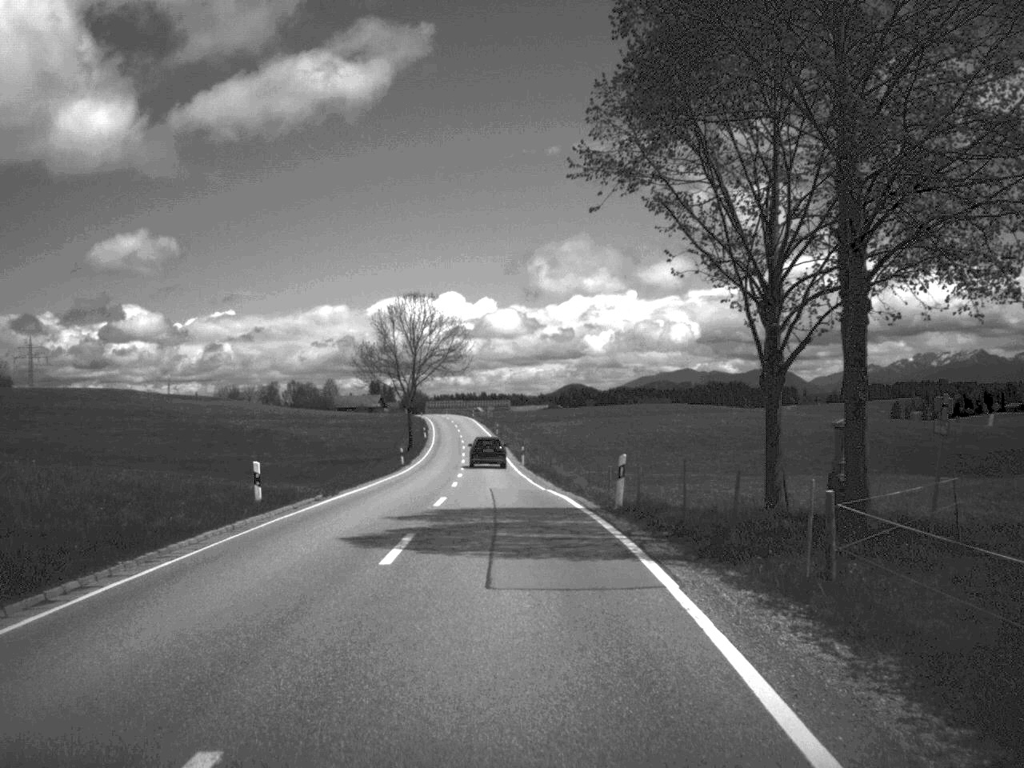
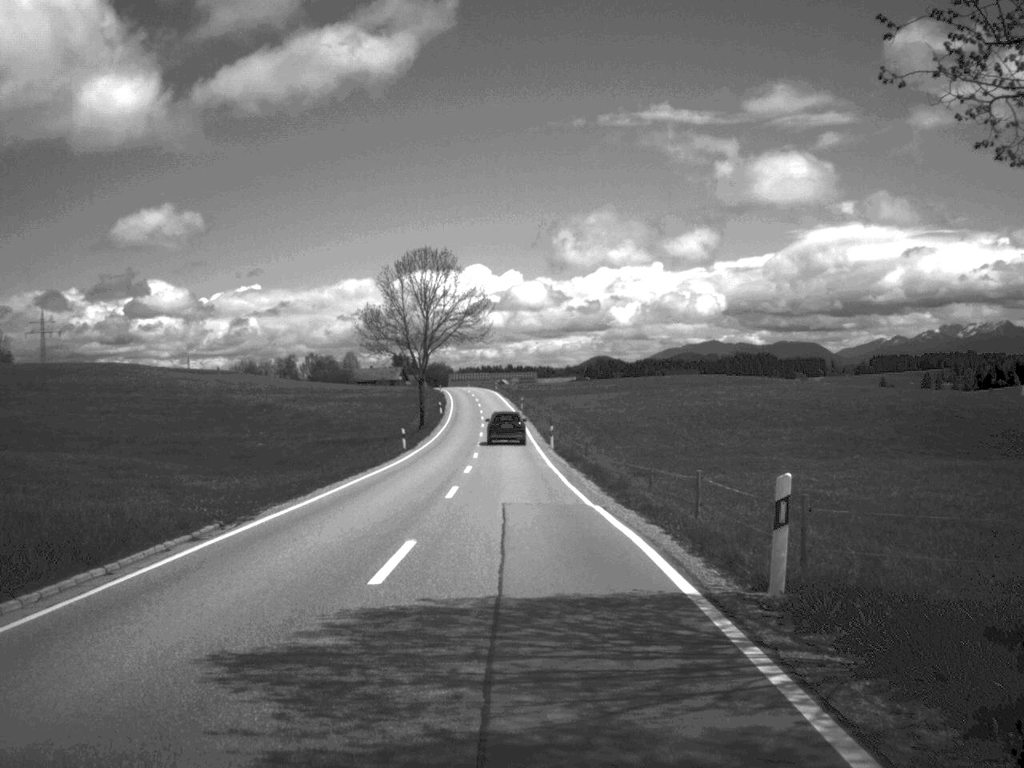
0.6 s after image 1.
(-0.2, +13.3) m; -1°
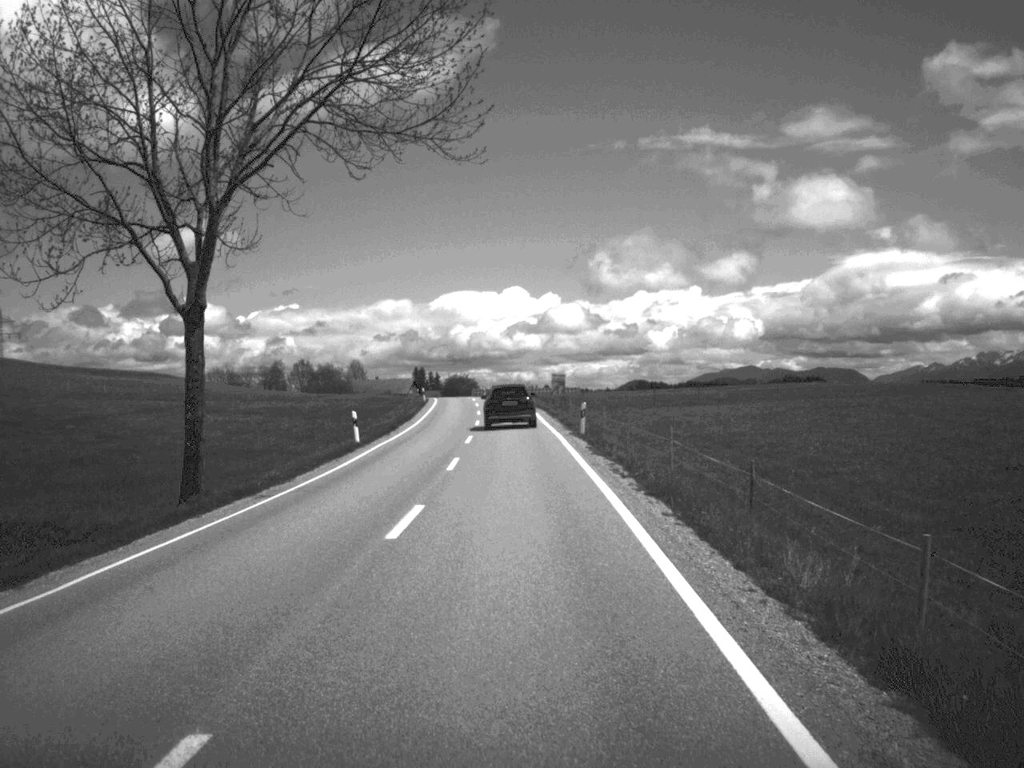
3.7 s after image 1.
(-1.2, +69.5) m; -2°
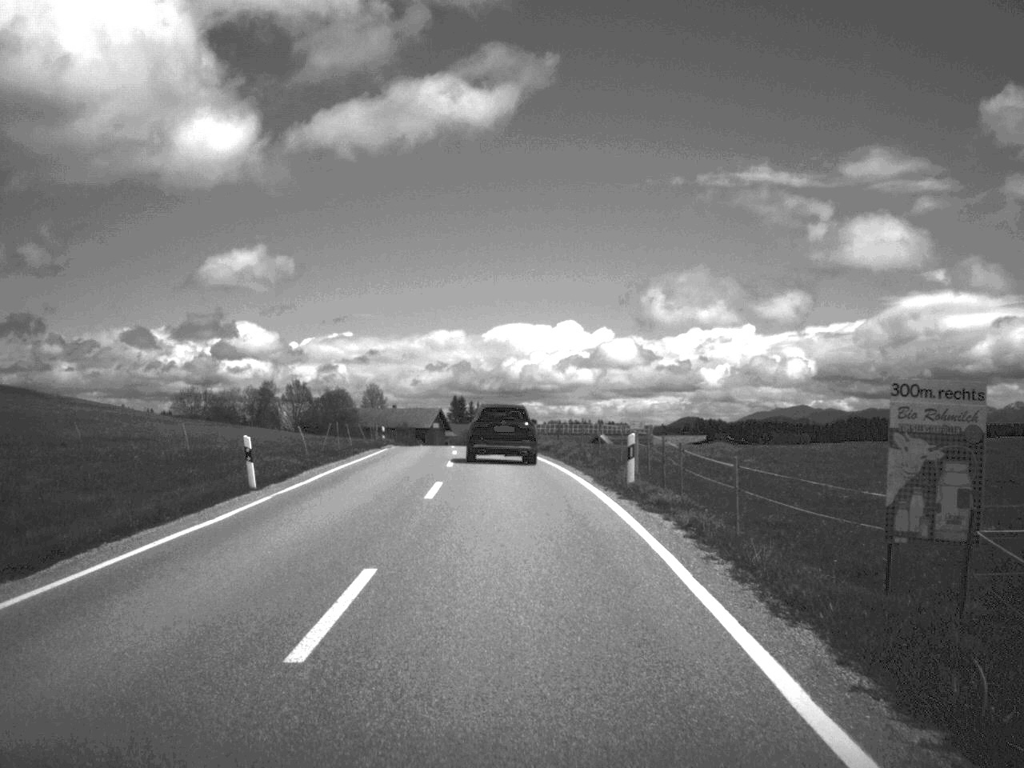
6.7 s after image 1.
(-1.1, +64.7) m; -2°
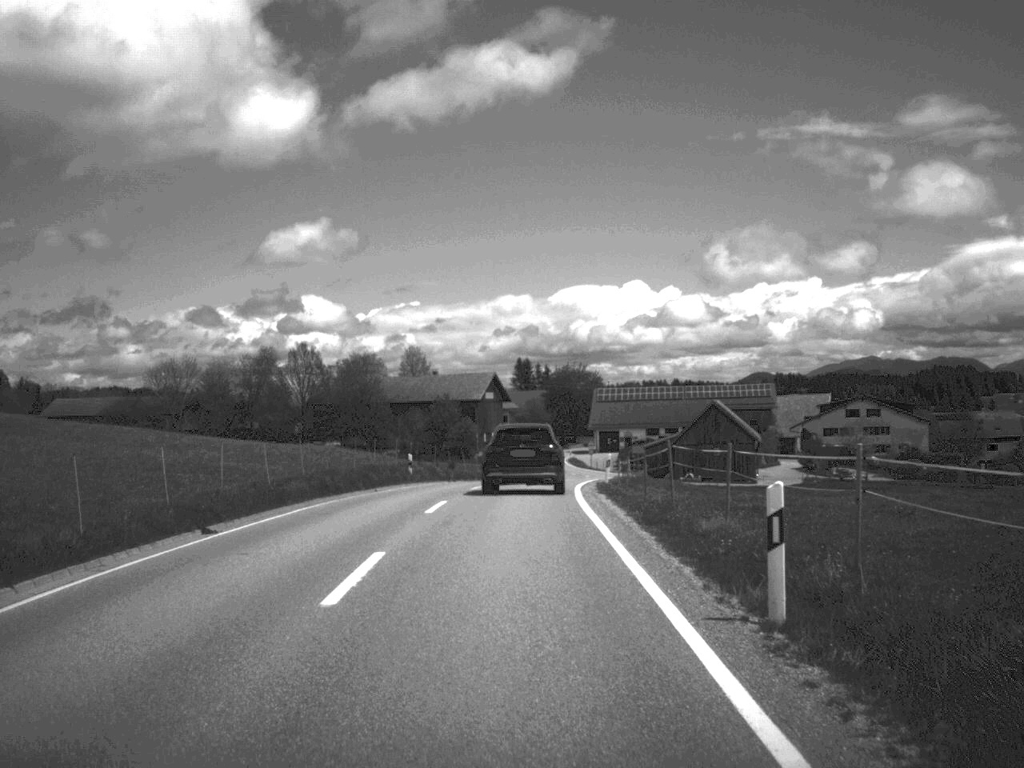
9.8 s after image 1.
(-1.8, +56.2) m; -3°
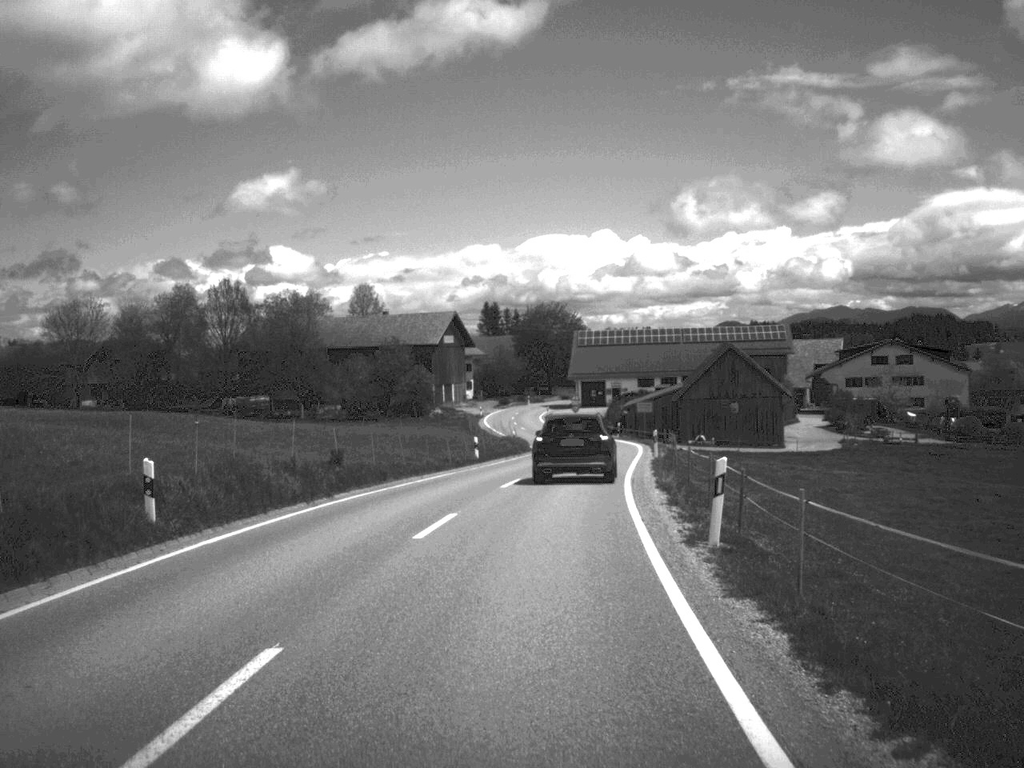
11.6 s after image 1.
(+0.1, +28.8) m; +1°
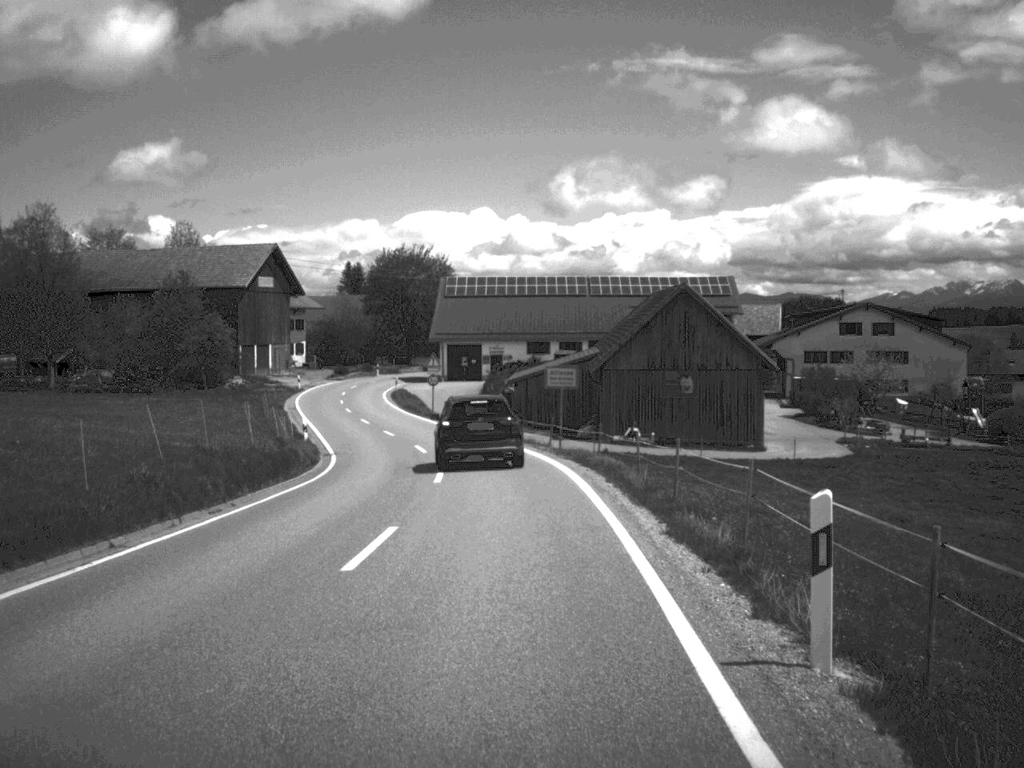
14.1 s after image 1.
(+2.1, +39.8) m; +5°
